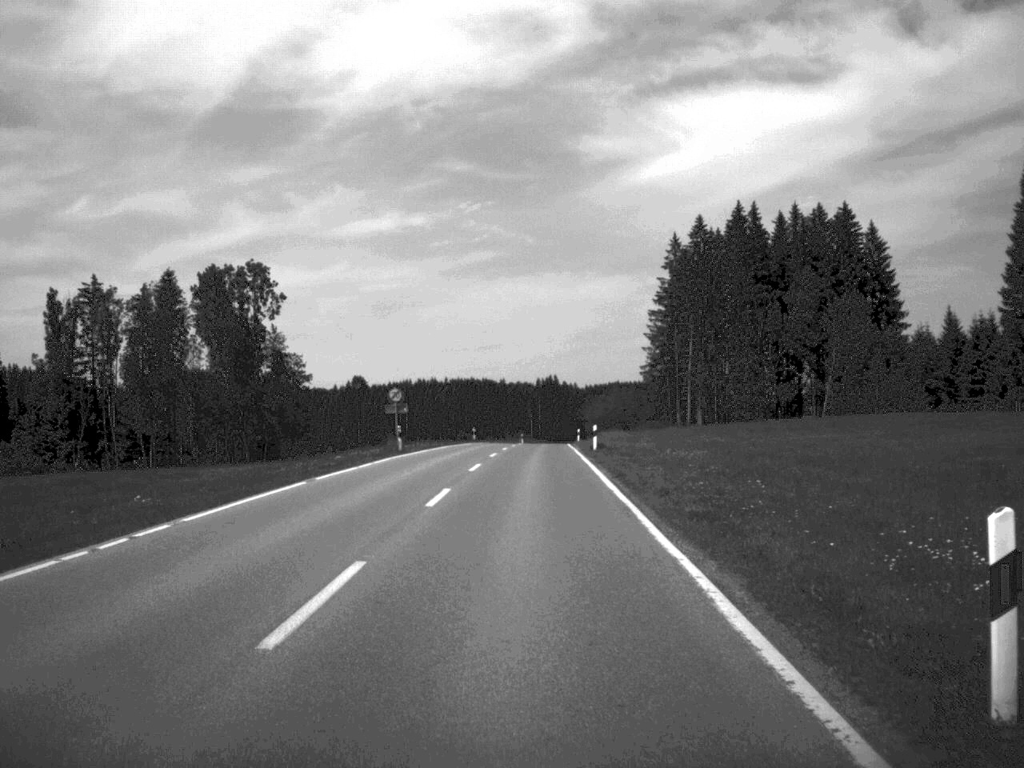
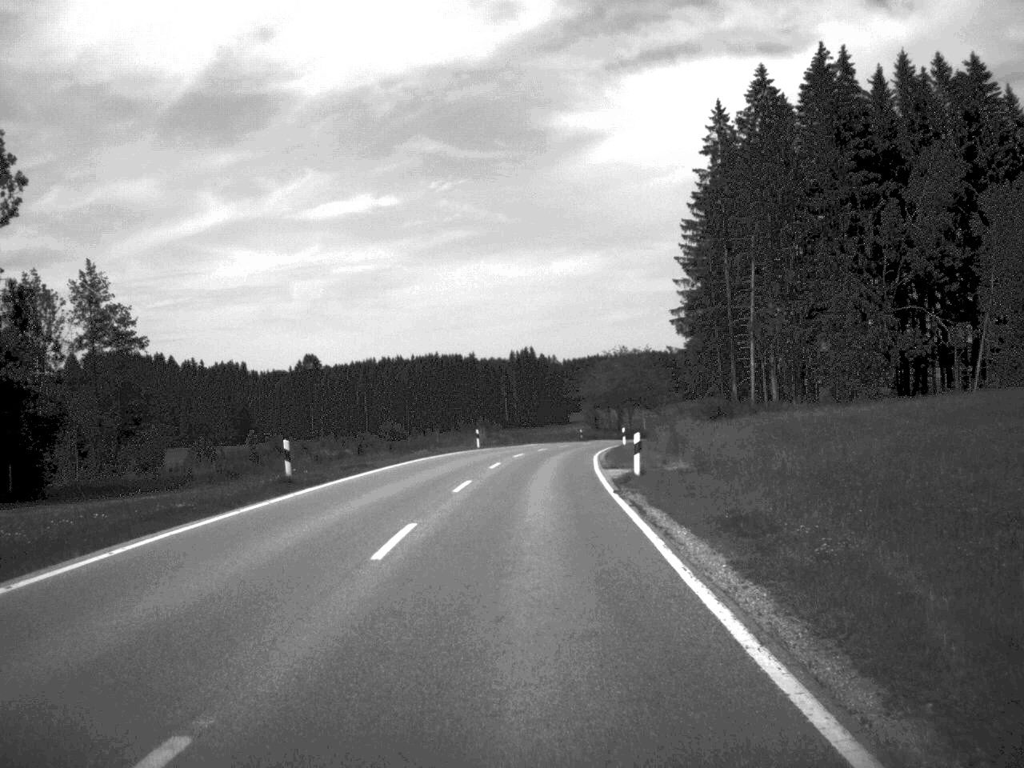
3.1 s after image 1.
(+0.8, +65.1) m; +1°
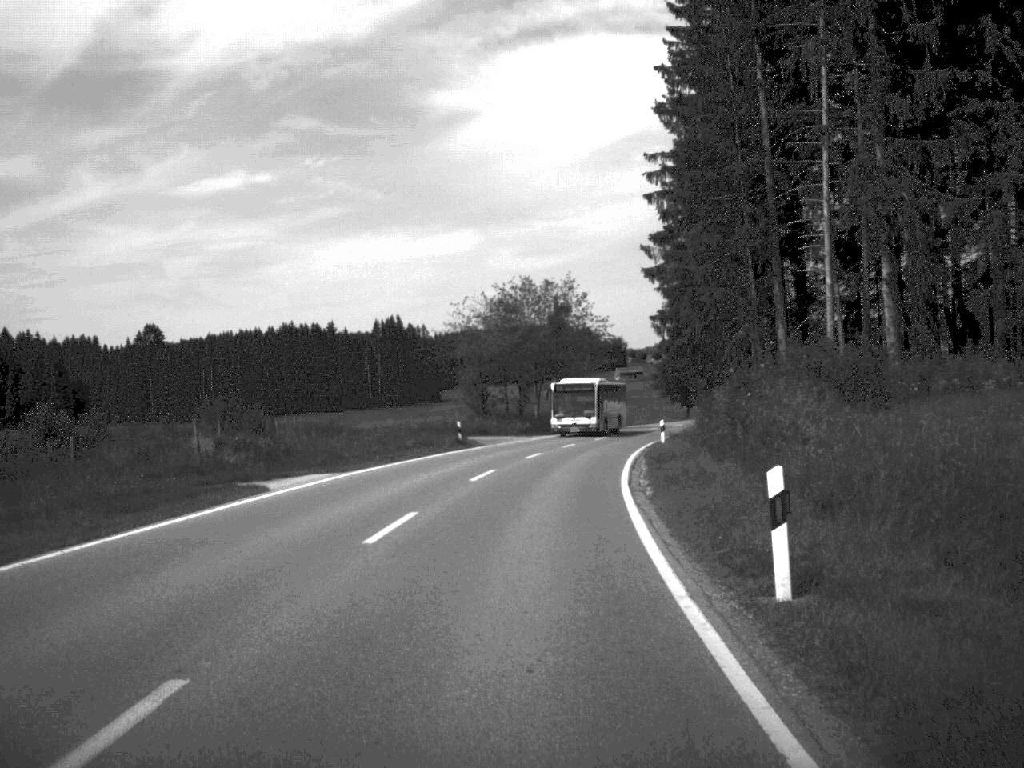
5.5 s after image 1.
(+2.2, +57.5) m; +6°
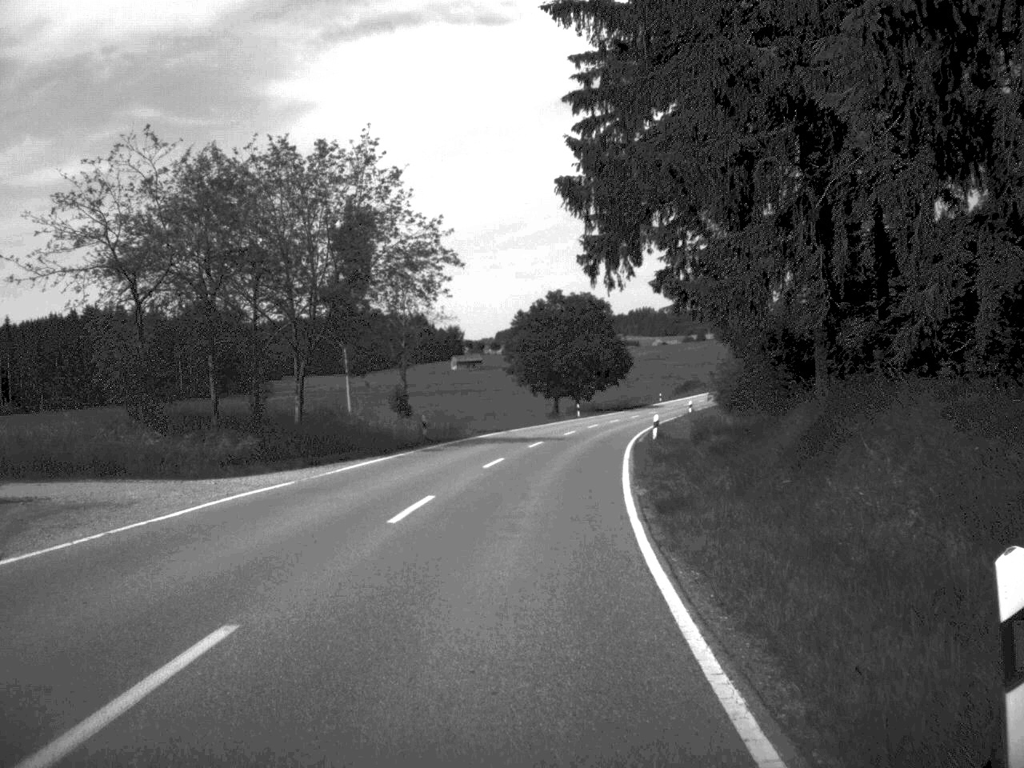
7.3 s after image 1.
(+2.8, +44.2) m; +7°
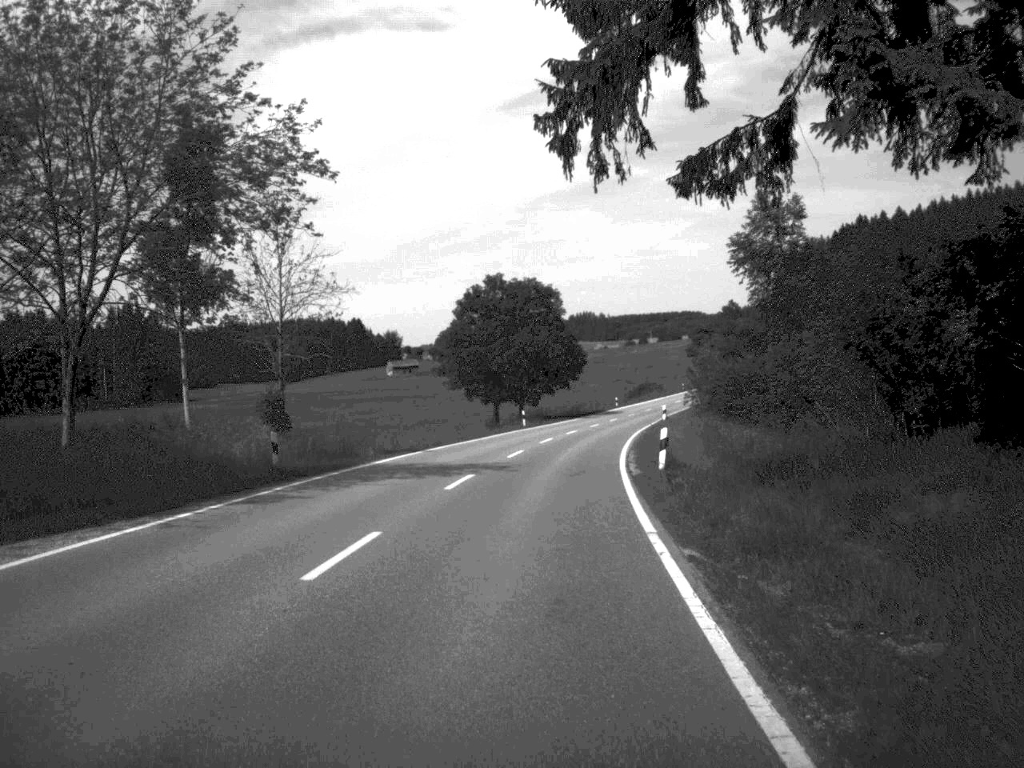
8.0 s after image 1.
(+0.4, +17.7) m; +3°
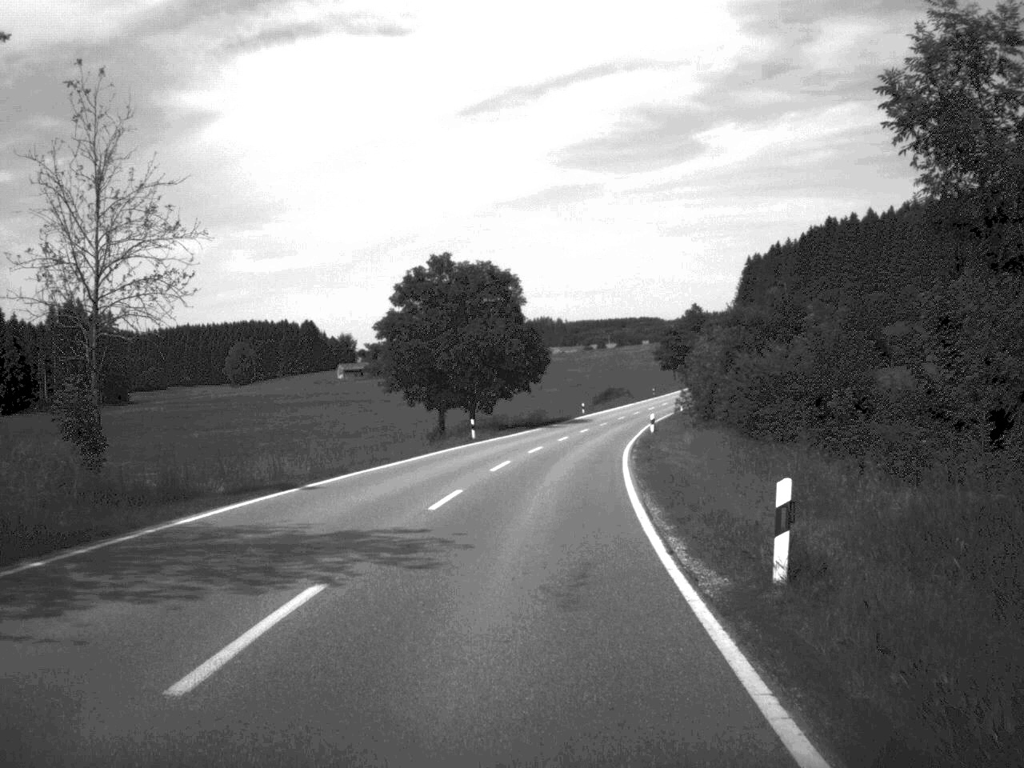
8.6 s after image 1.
(+0.3, +15.2) m; +2°
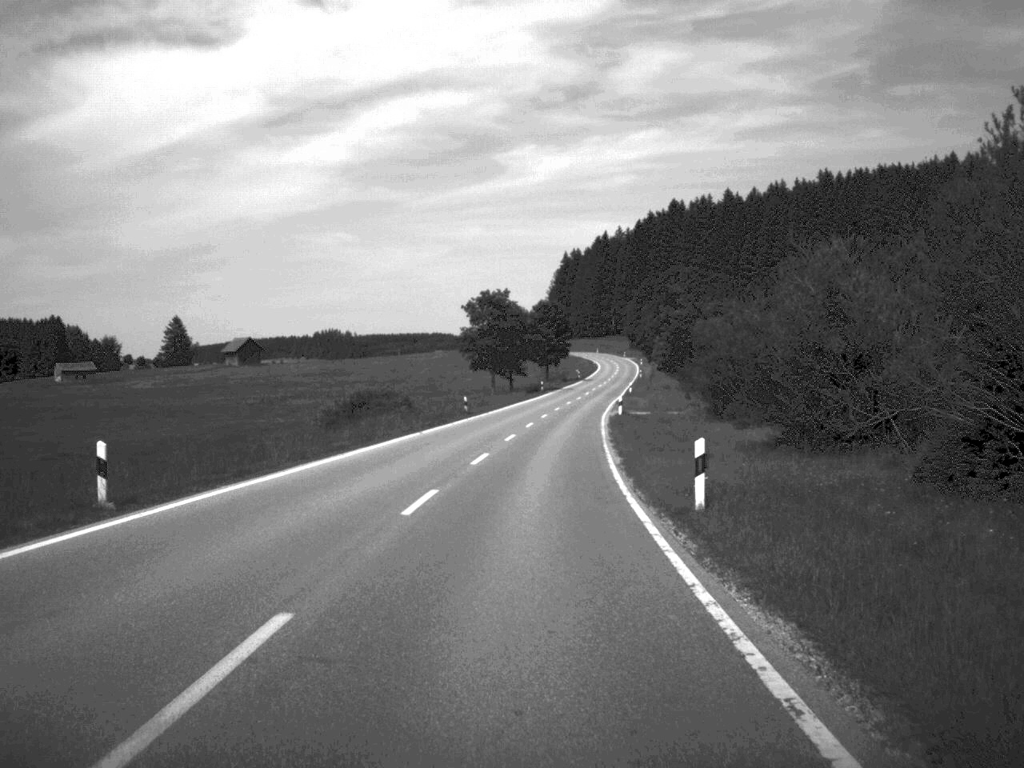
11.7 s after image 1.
(+7.1, +83.3) m; +9°
